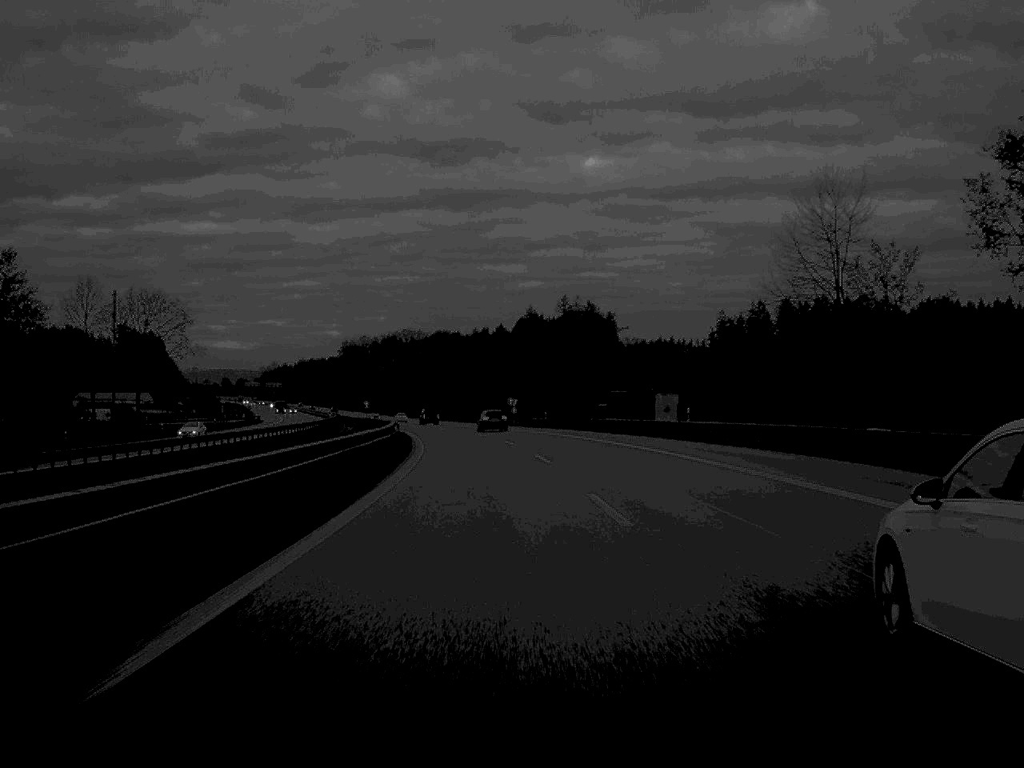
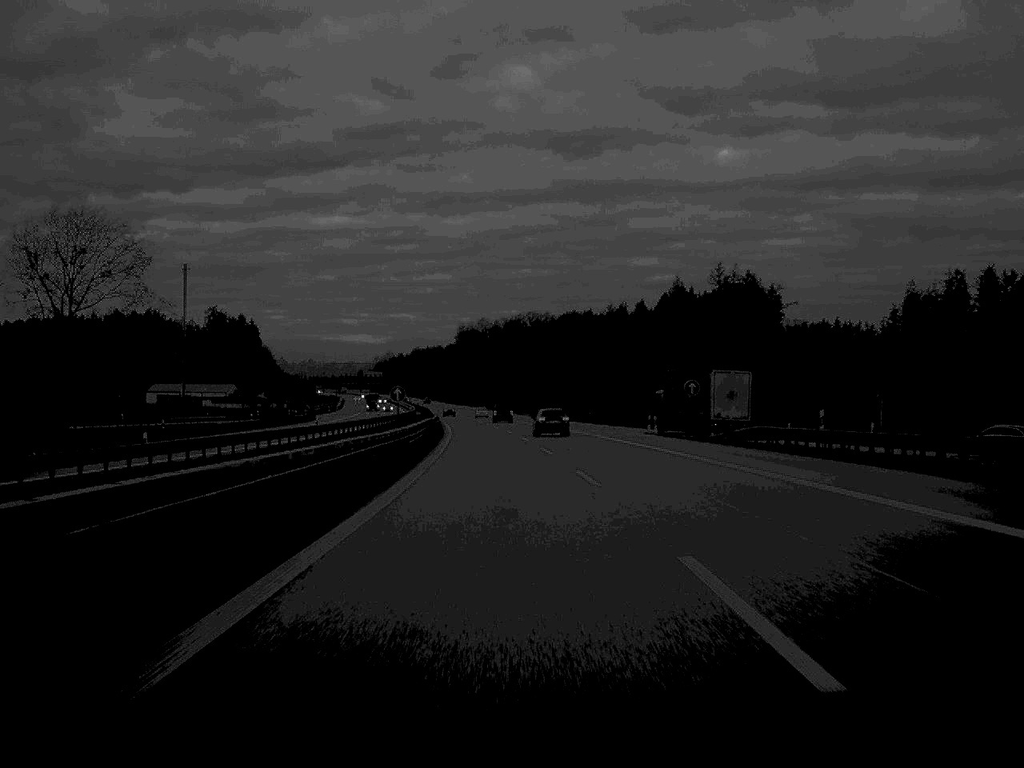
(-3.4, +63.4) m; -6°
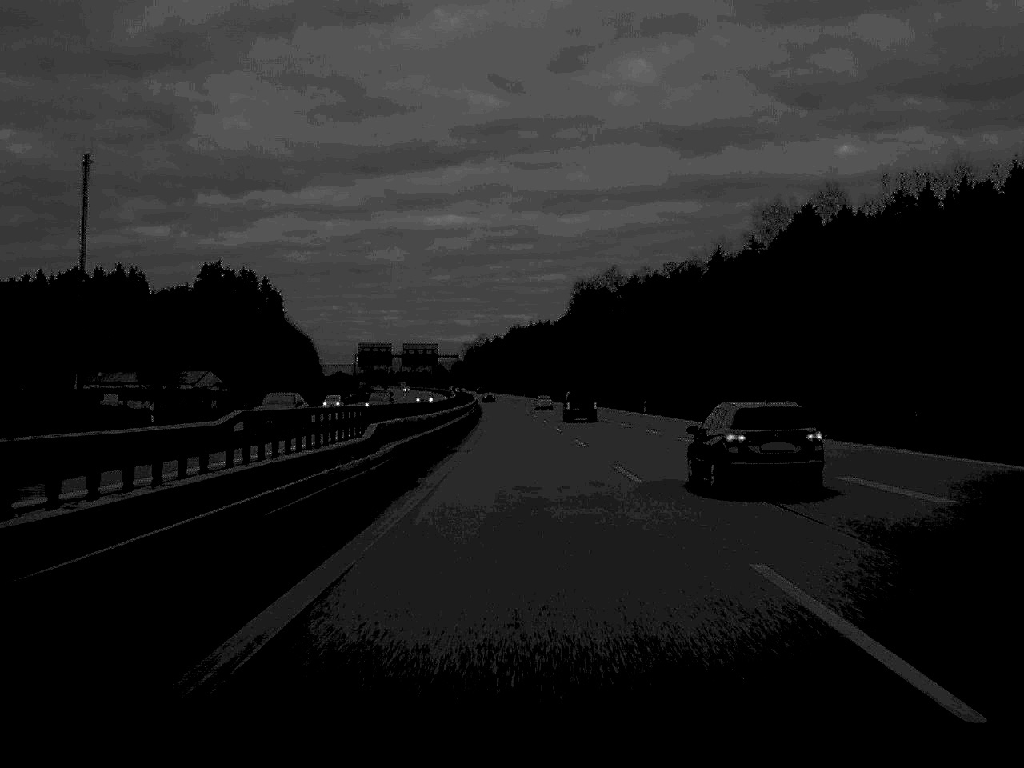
(-9.0, +162.4) m; -5°
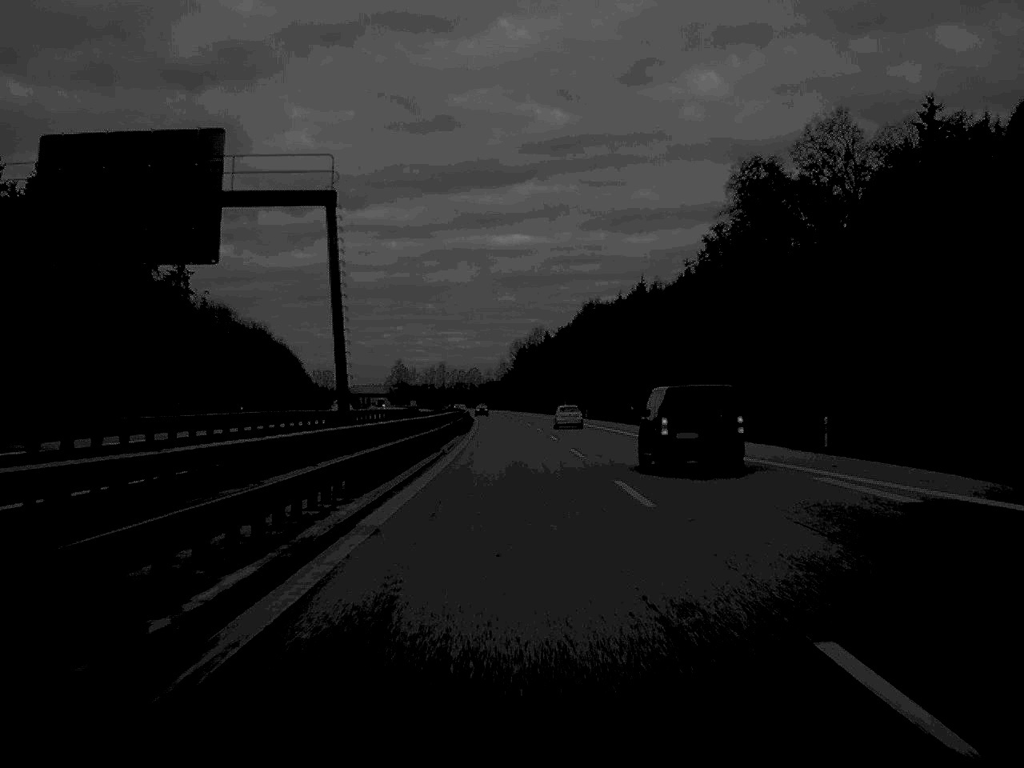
(-3.9, +165.2) m; -3°
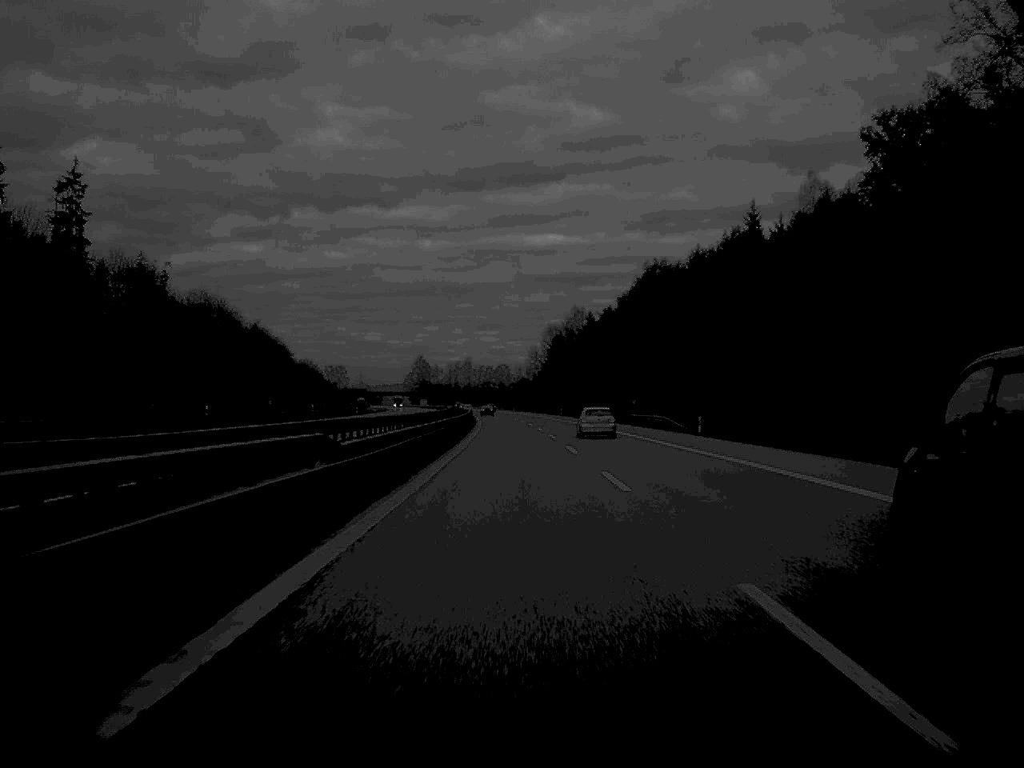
(-0.9, +67.9) m; -1°
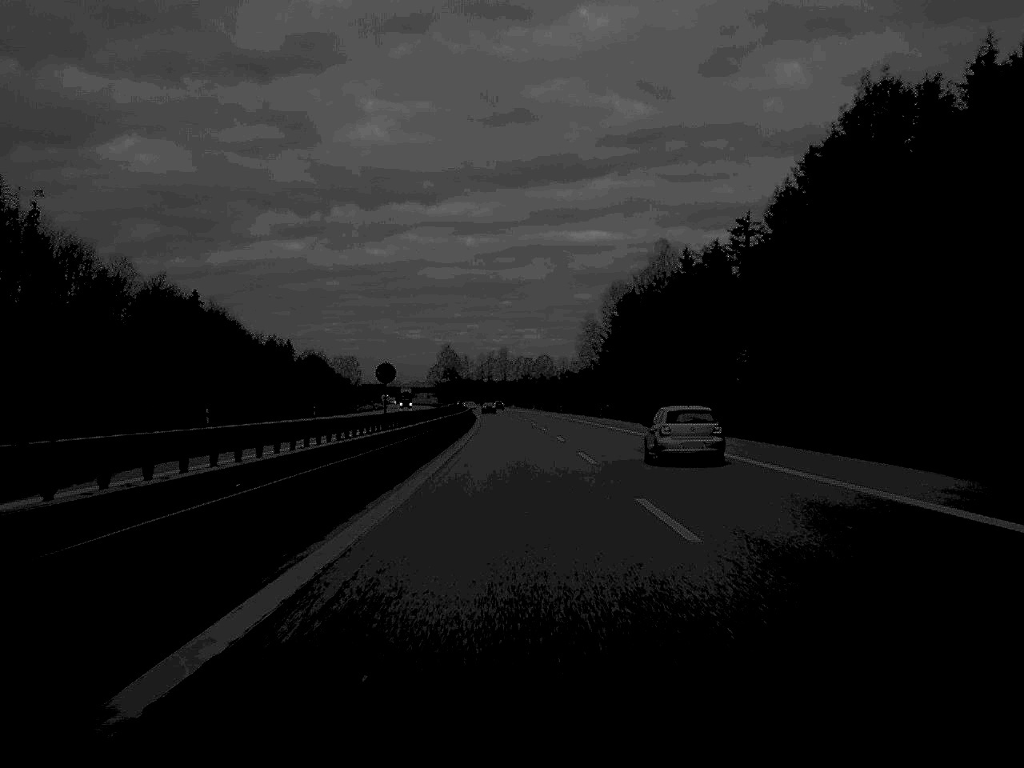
(-1.6, +98.2) m; -2°
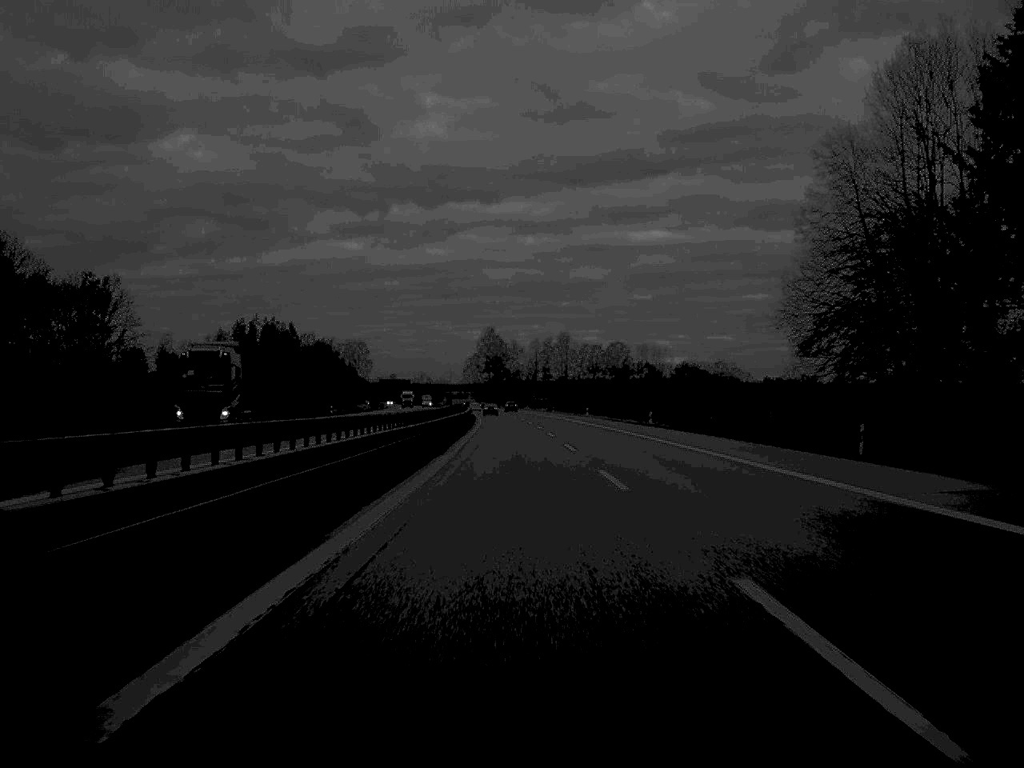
(-3.1, +134.7) m; -3°
